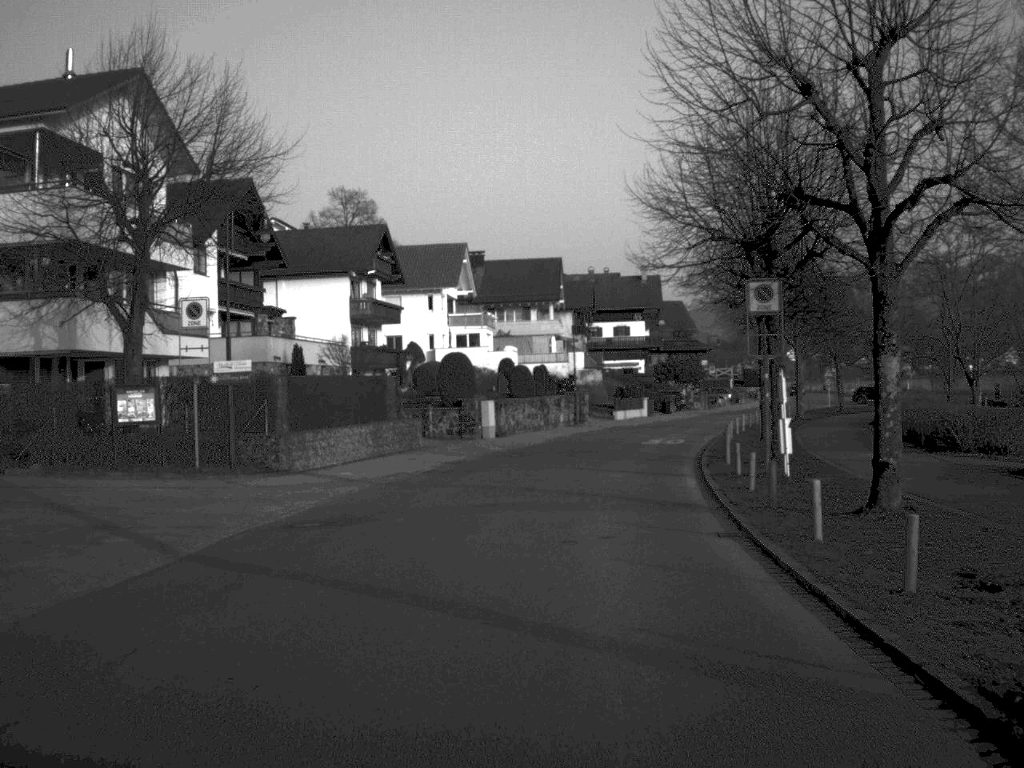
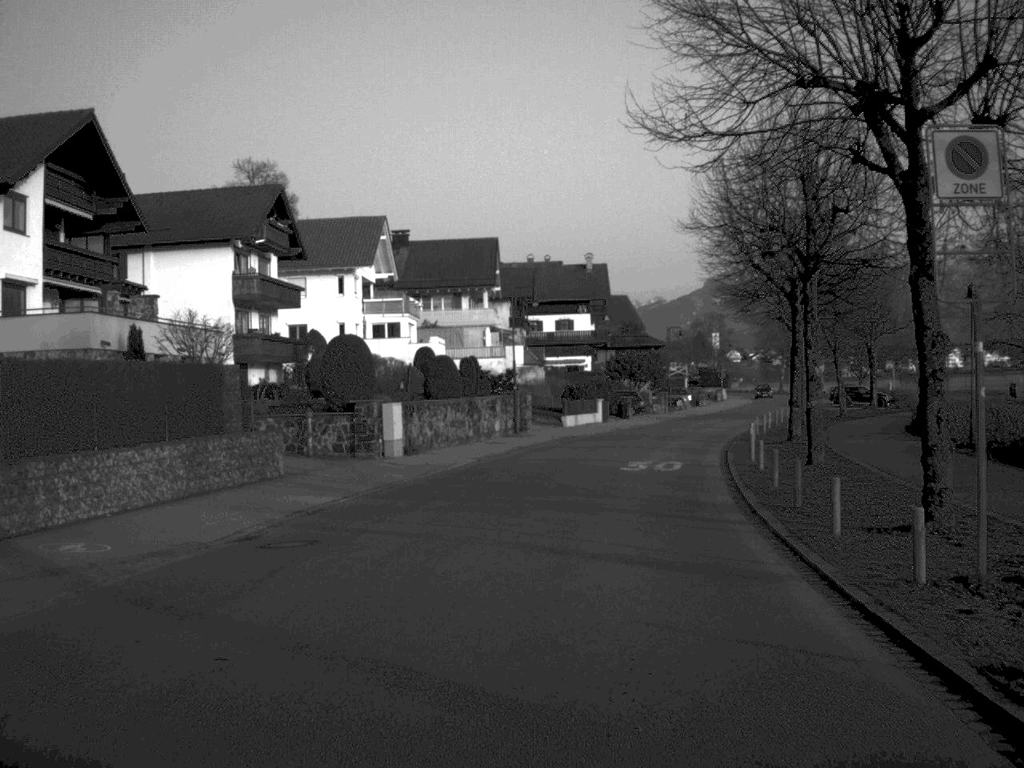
(+0.3, +14.4) m; +3°
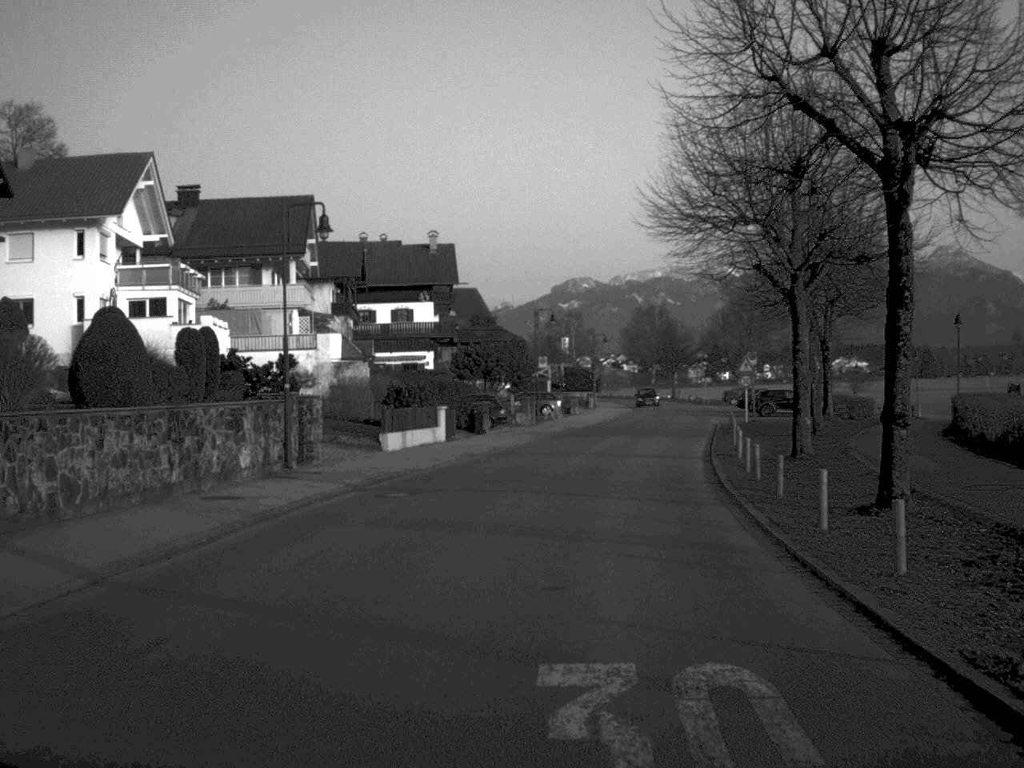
(+1.2, +21.8) m; +7°
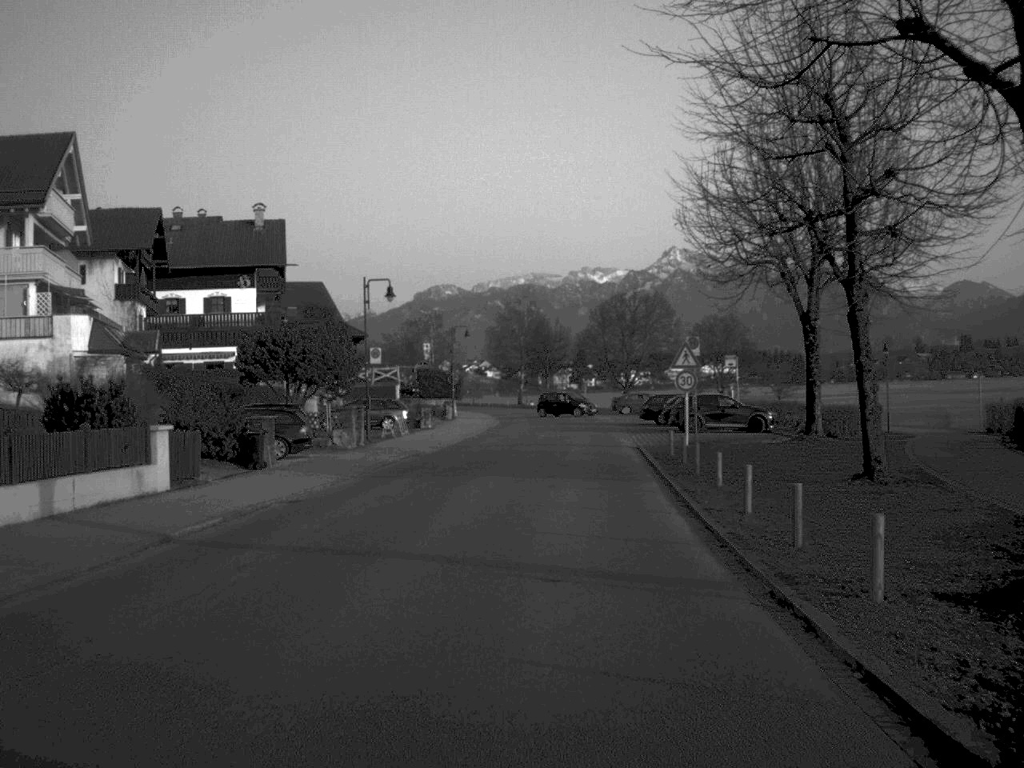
(+1.1, +19.6) m; +6°
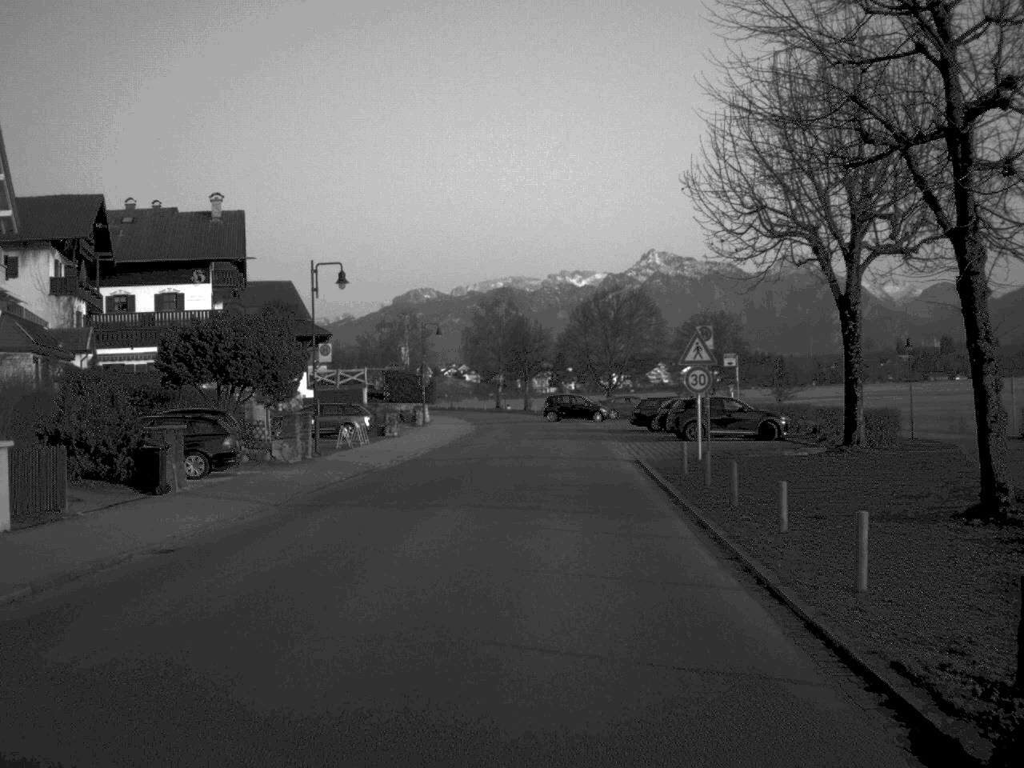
(+0.1, +6.5) m; +1°
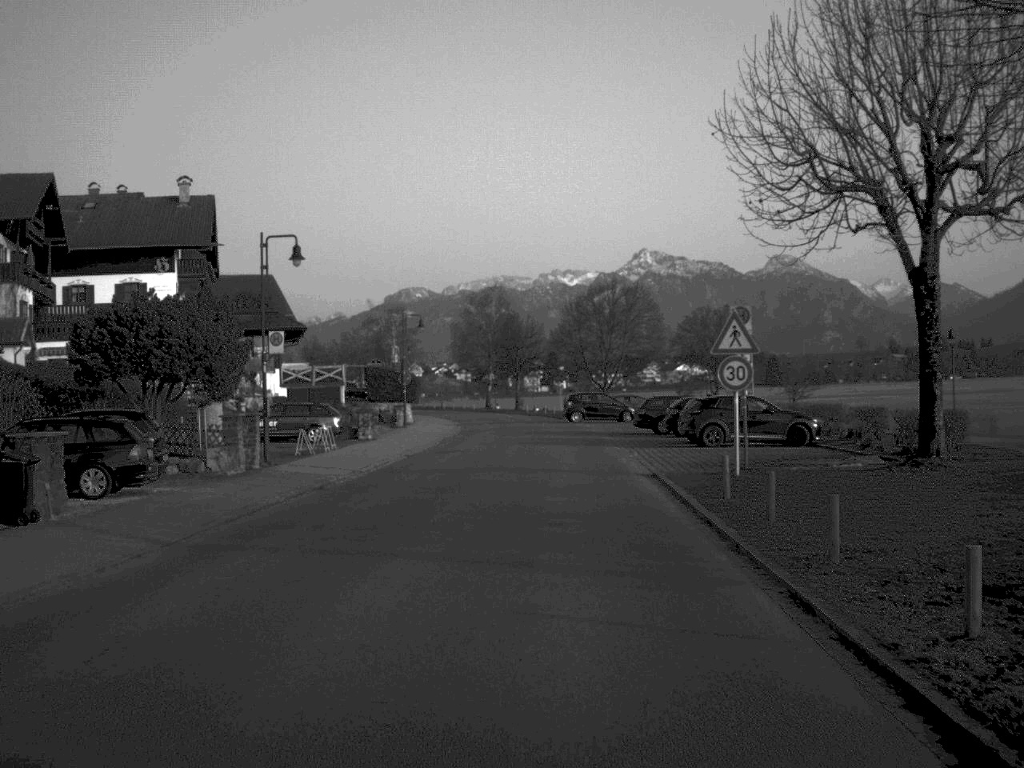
(0.0, +6.1) m; 0°
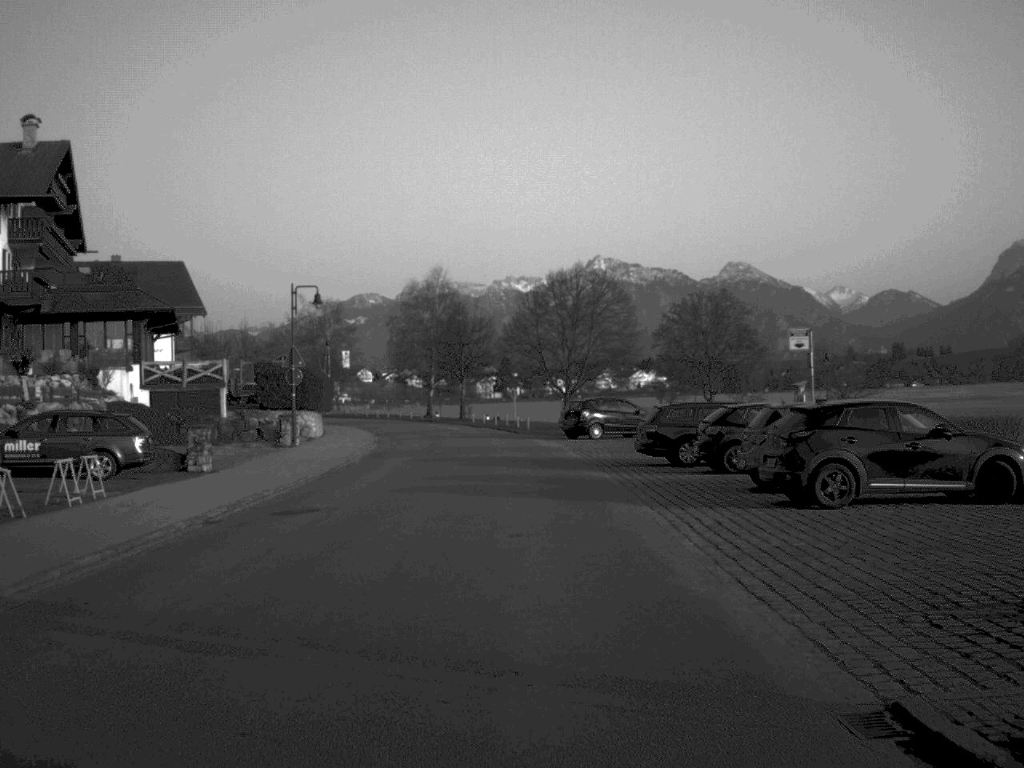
(+0.4, +19.0) m; +2°
